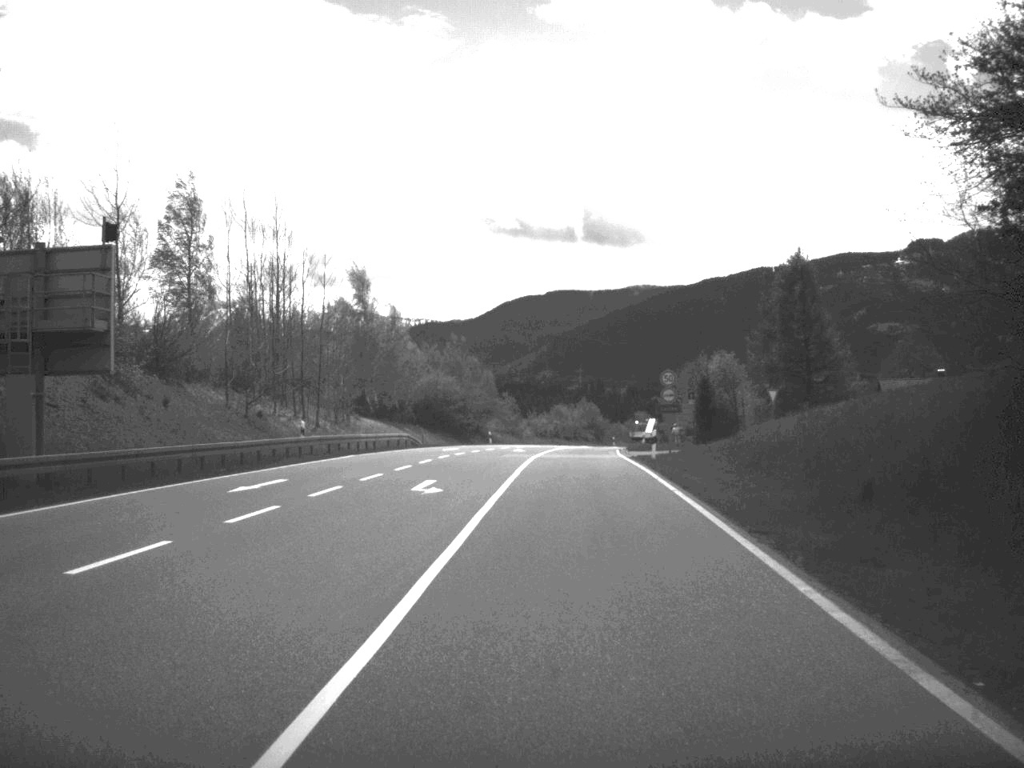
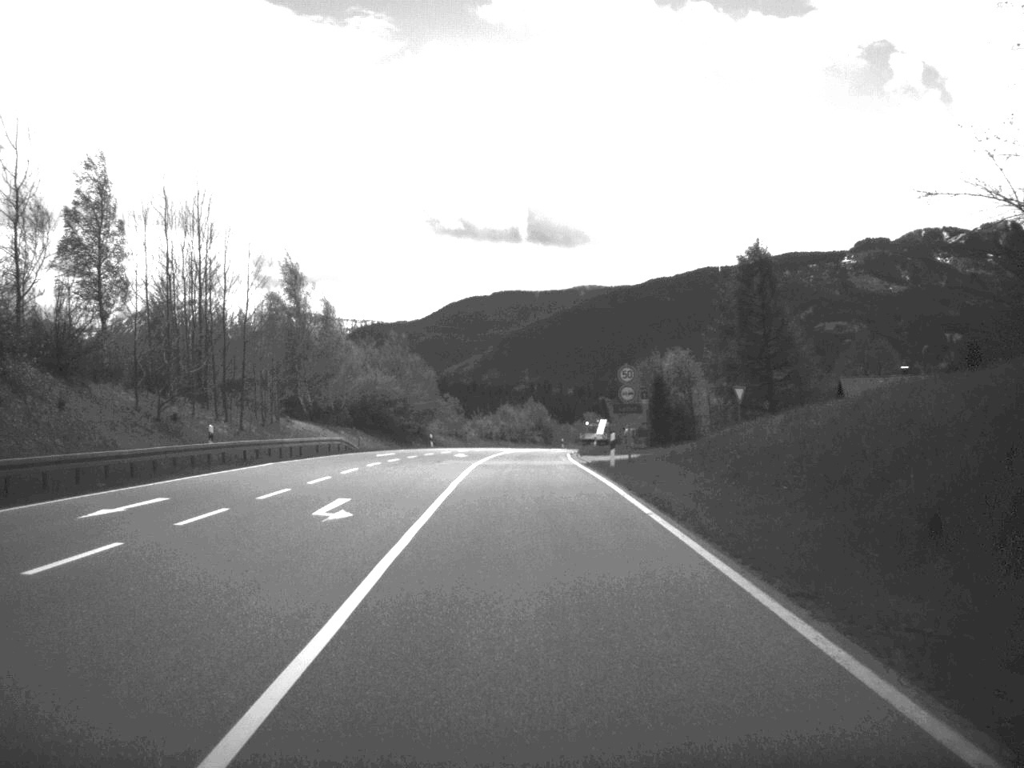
(+0.1, +5.5) m; +2°
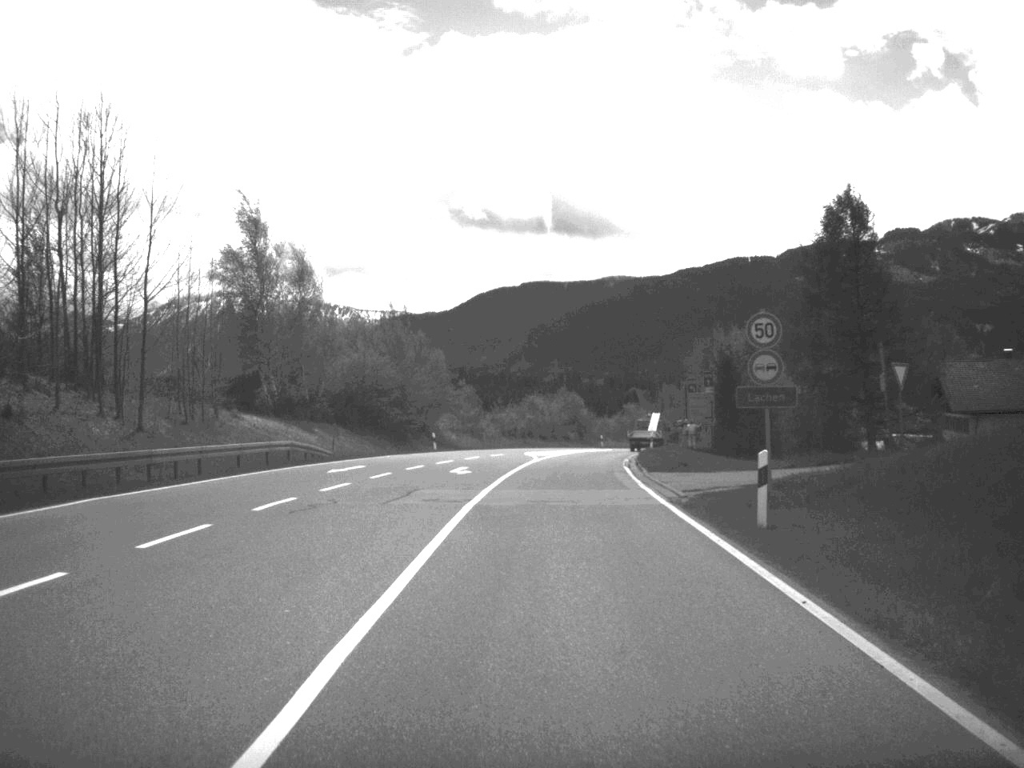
(-0.2, +20.1) m; -1°
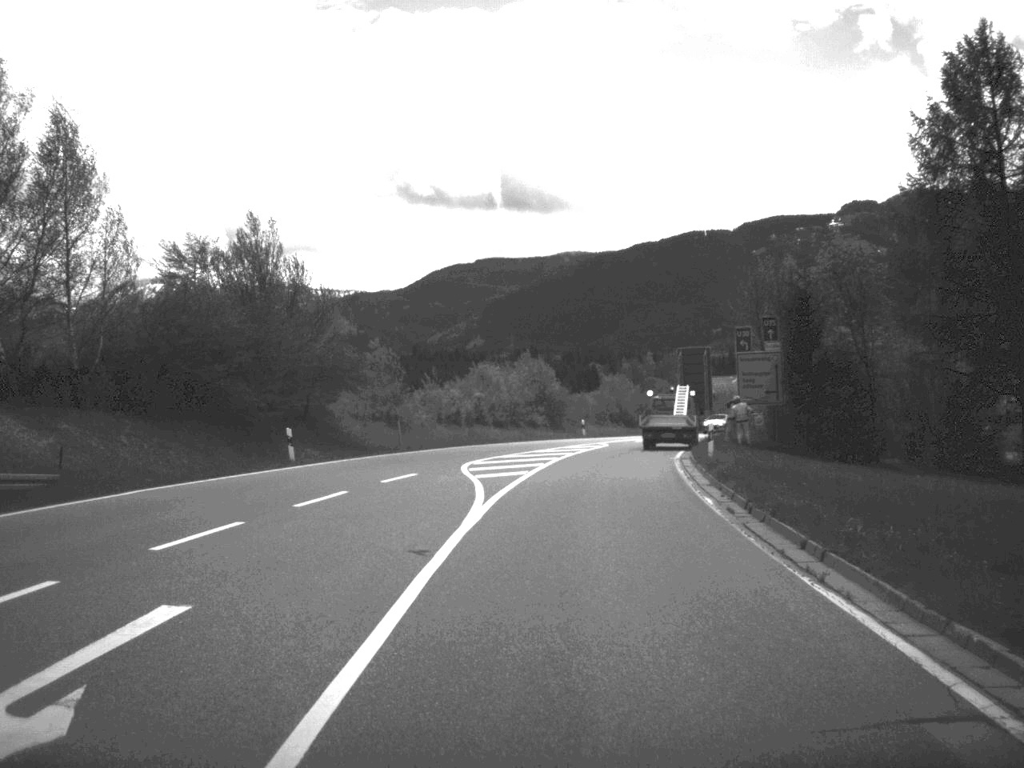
(+0.3, +29.7) m; +2°
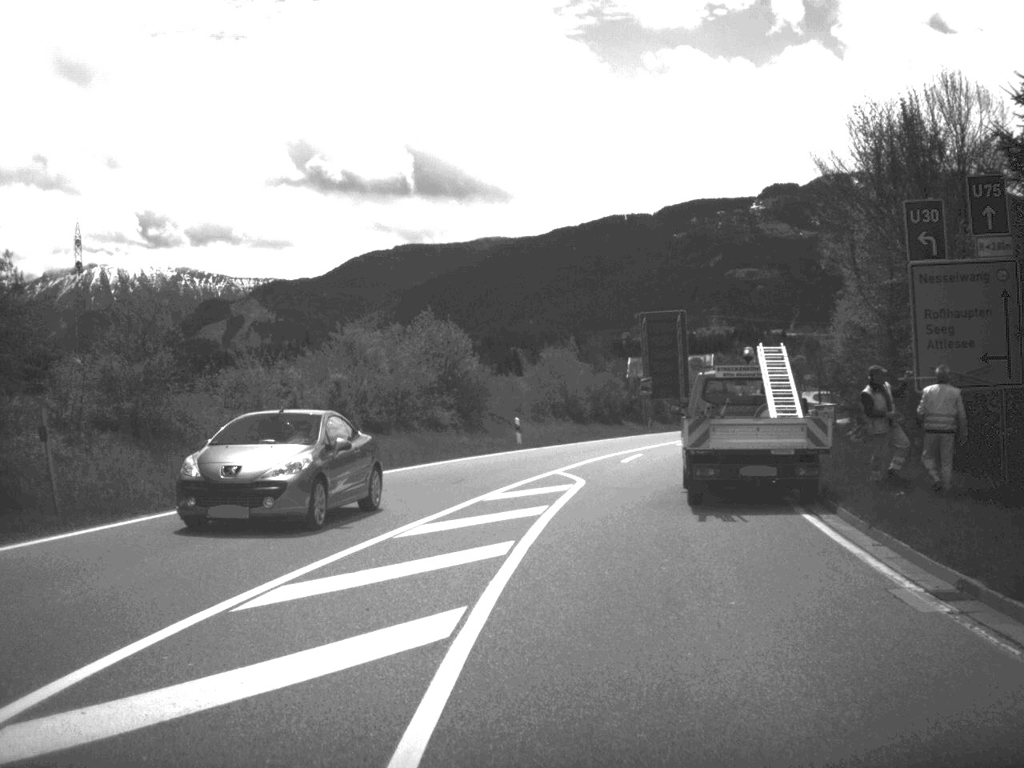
(+0.7, +27.4) m; +3°
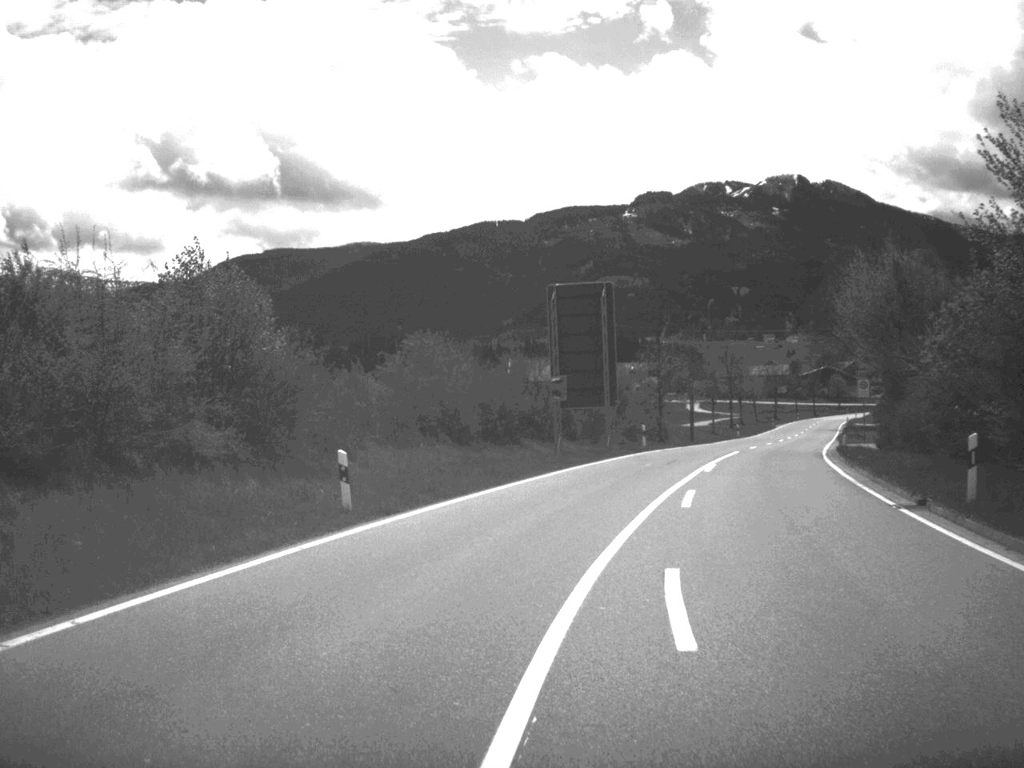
(+0.3, +22.1) m; +6°
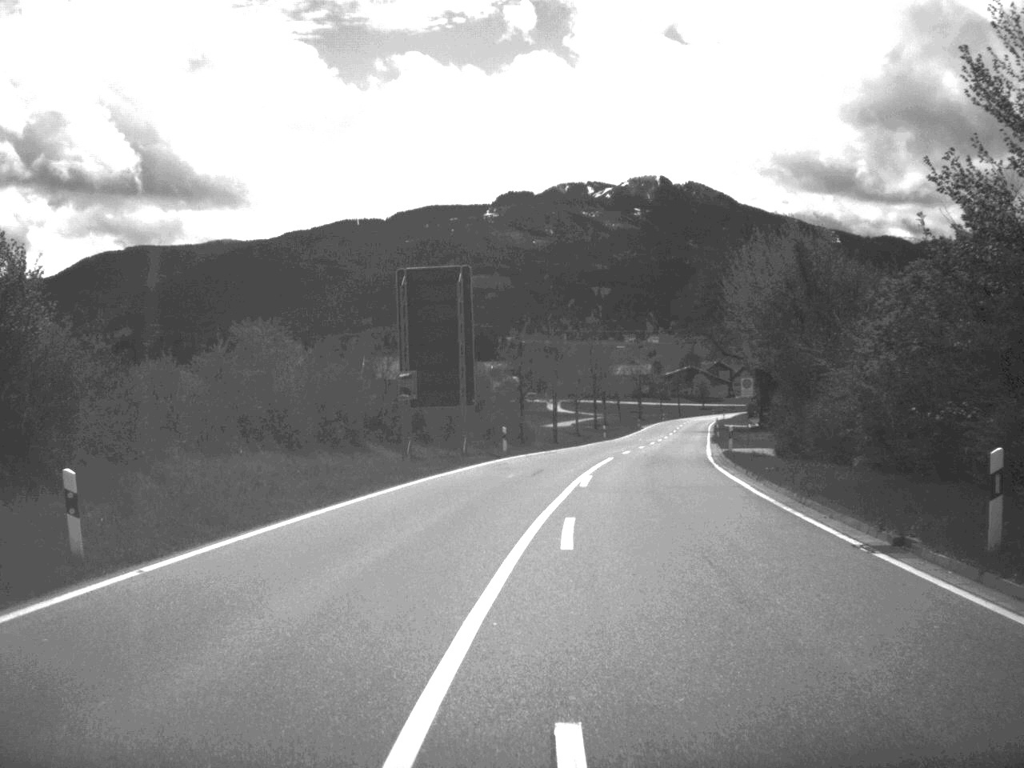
(+0.3, +5.9) m; +6°
